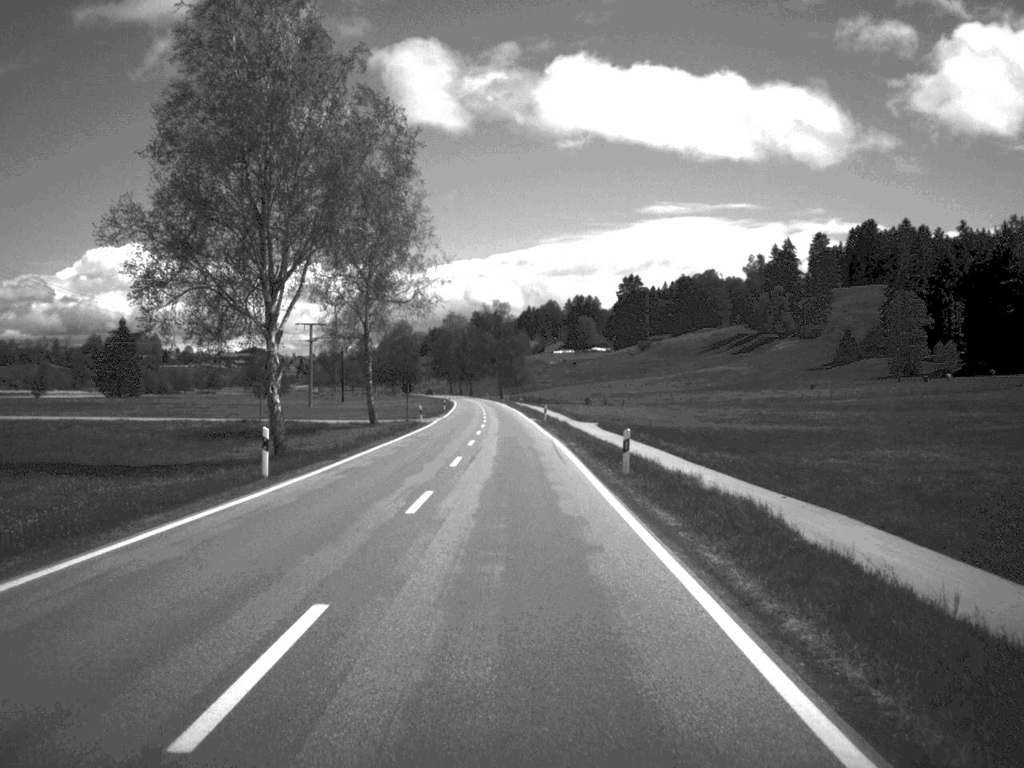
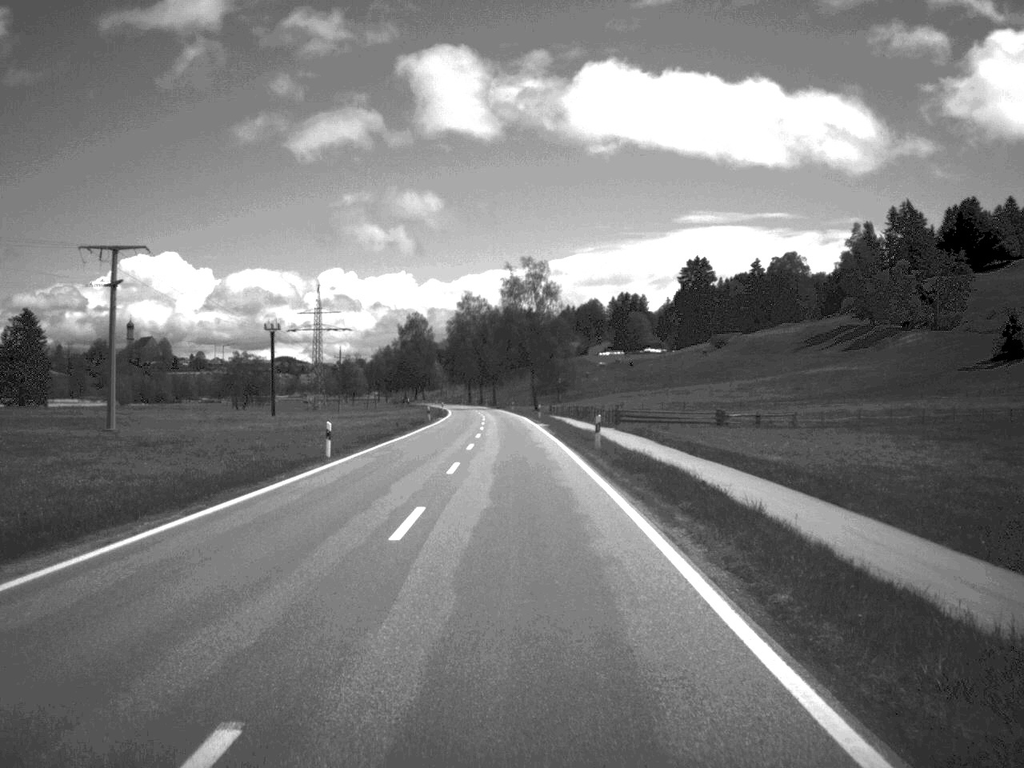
(-1.5, +86.5) m; -2°
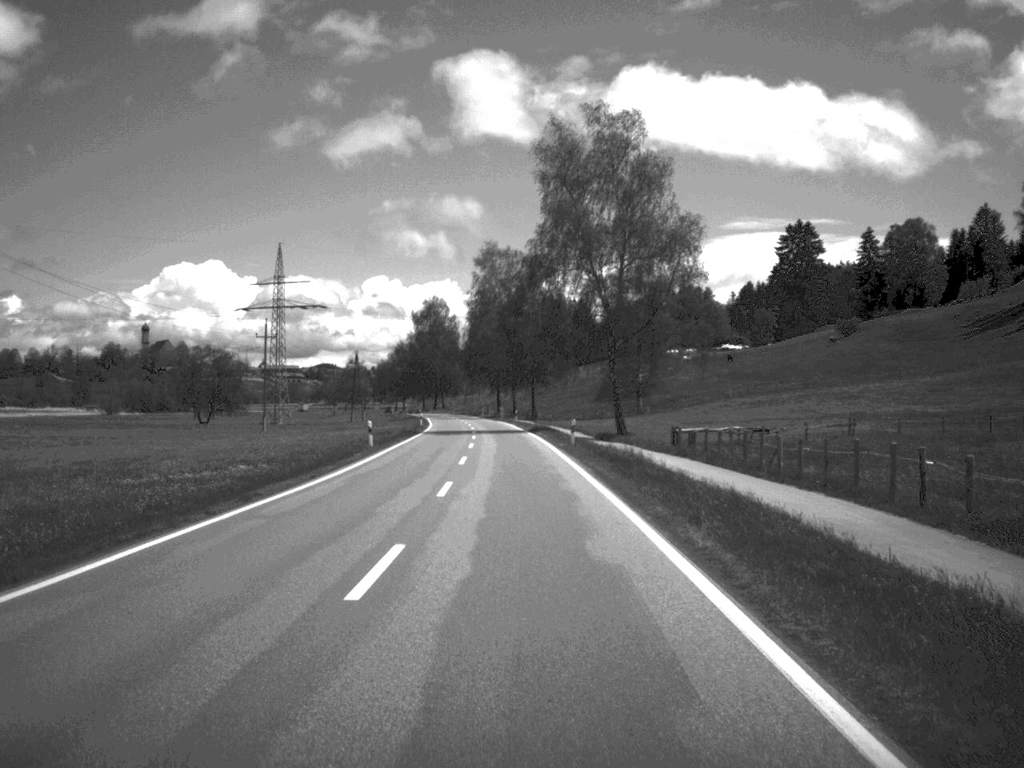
(-1.5, +86.7) m; -2°
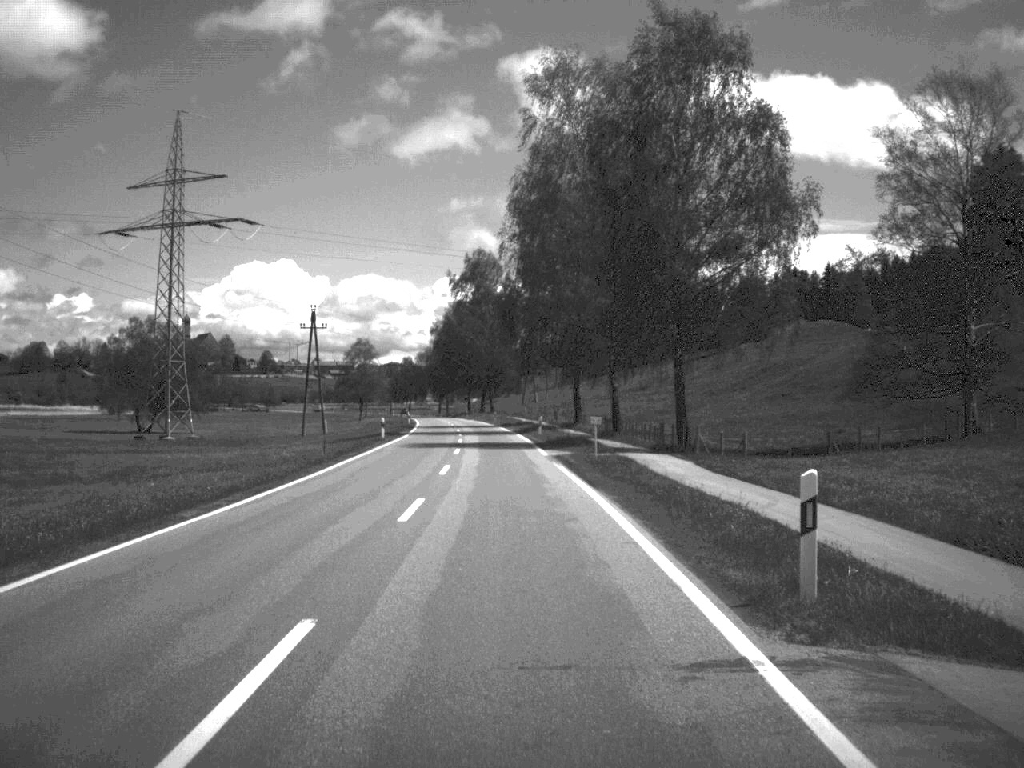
(-2.4, +88.1) m; -3°
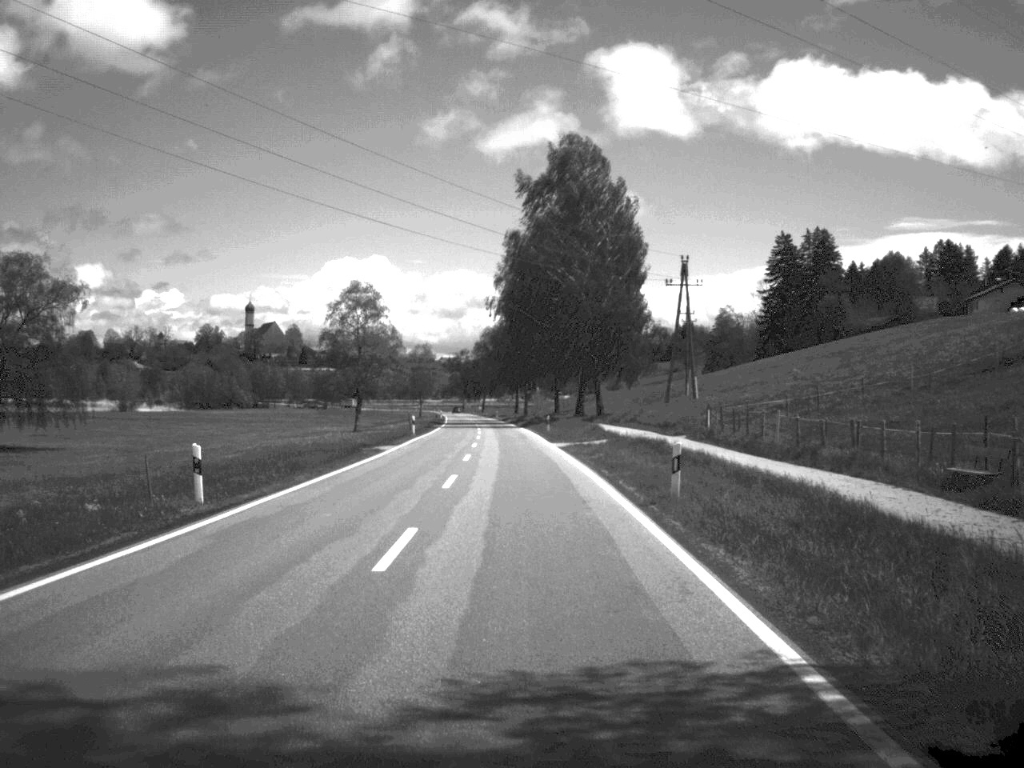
(-3.6, +88.0) m; -4°
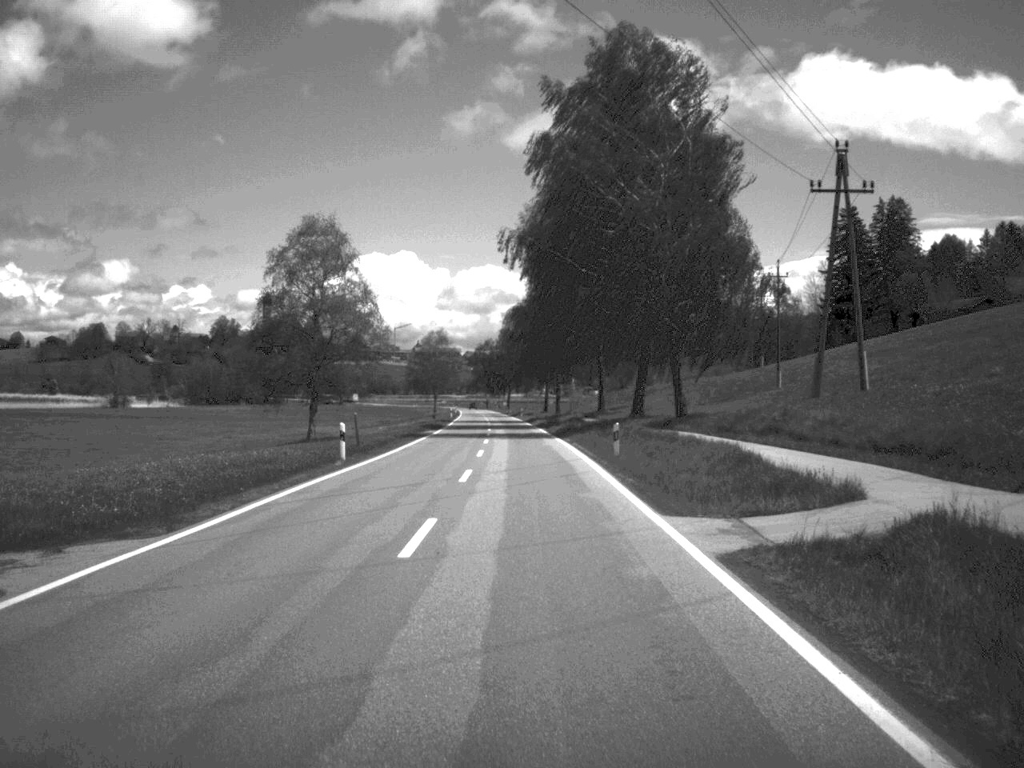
(-0.4, +34.6) m; -1°
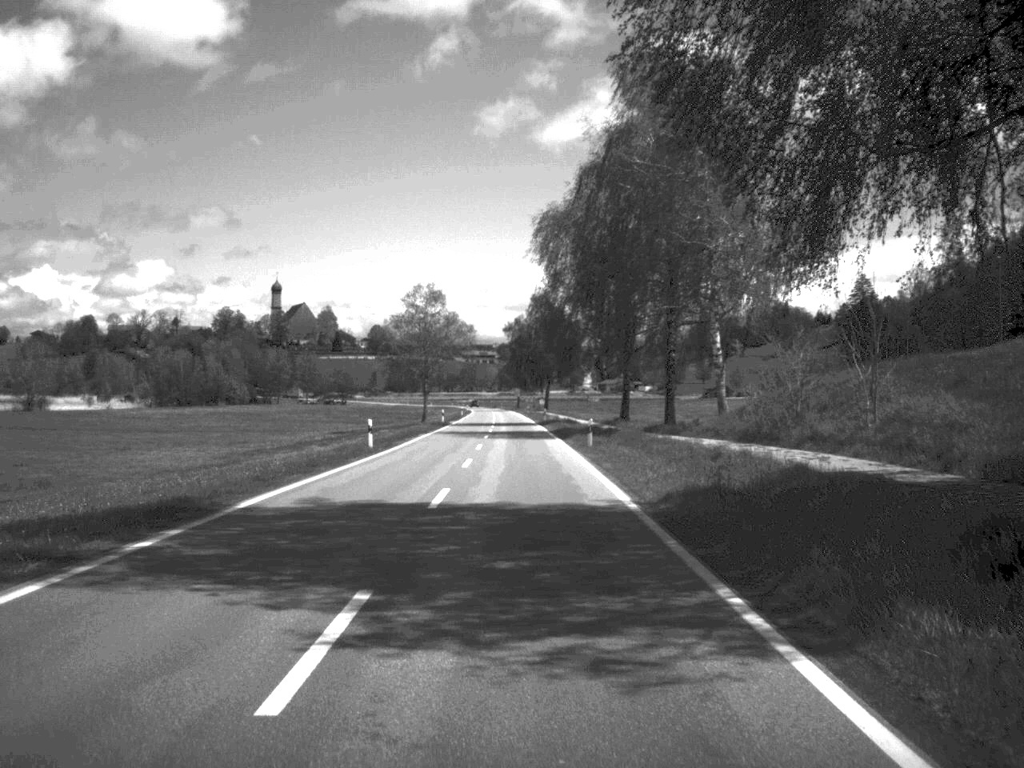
(-1.4, +89.3) m; -2°
